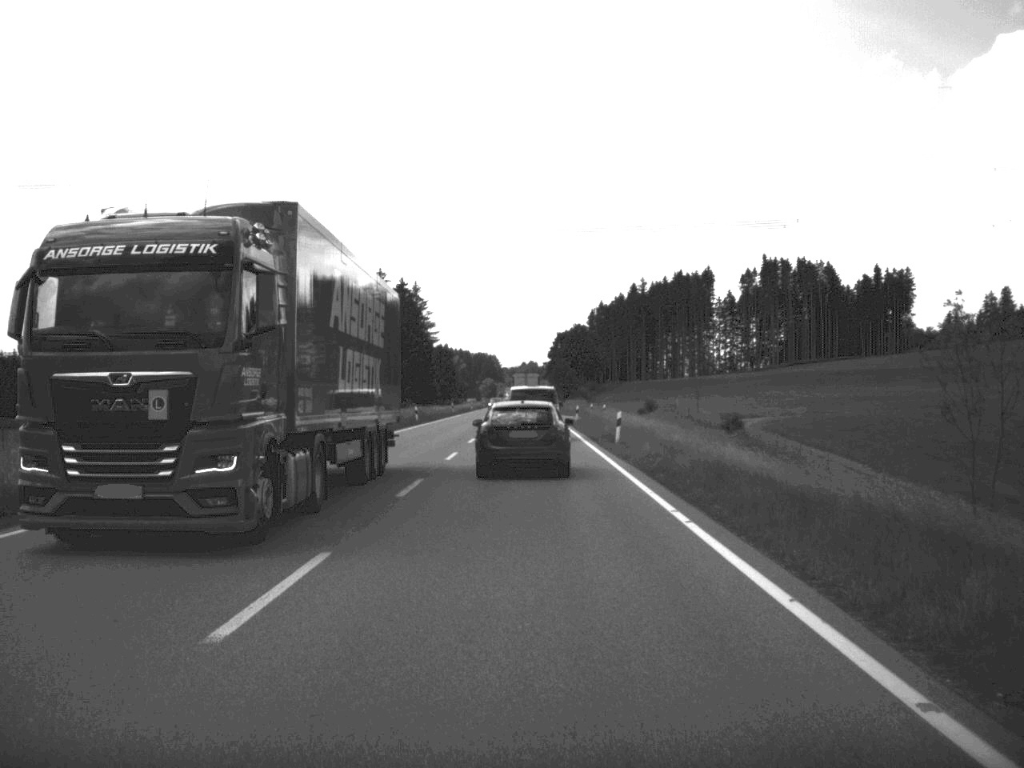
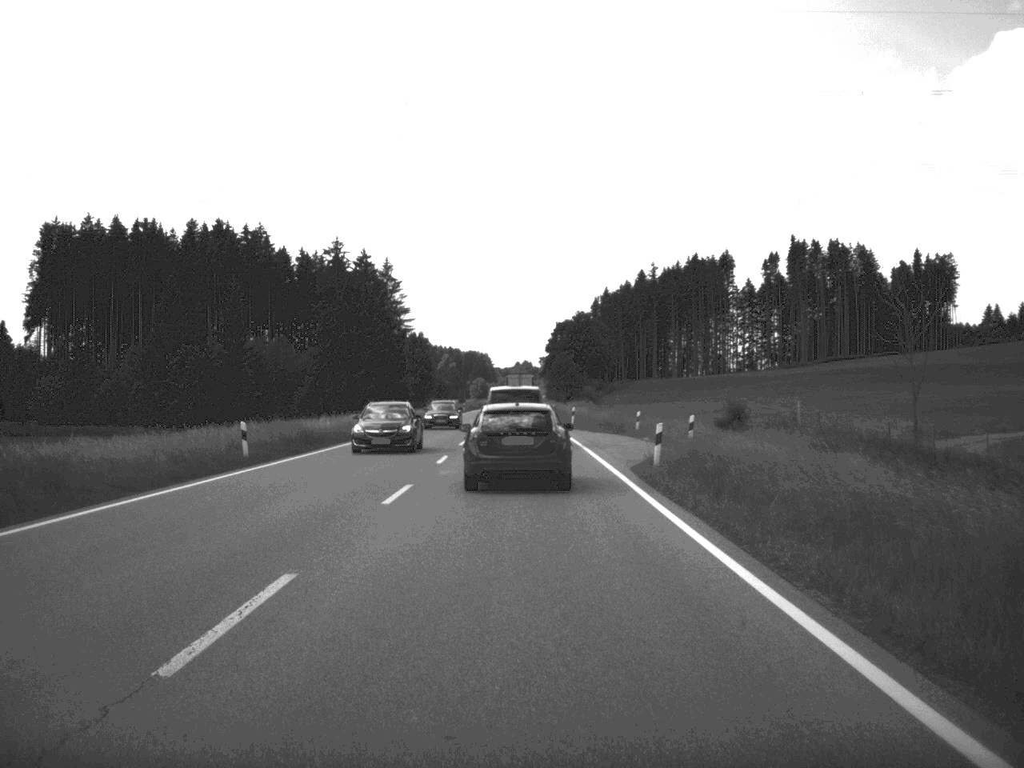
(+0.1, +48.0) m; 0°
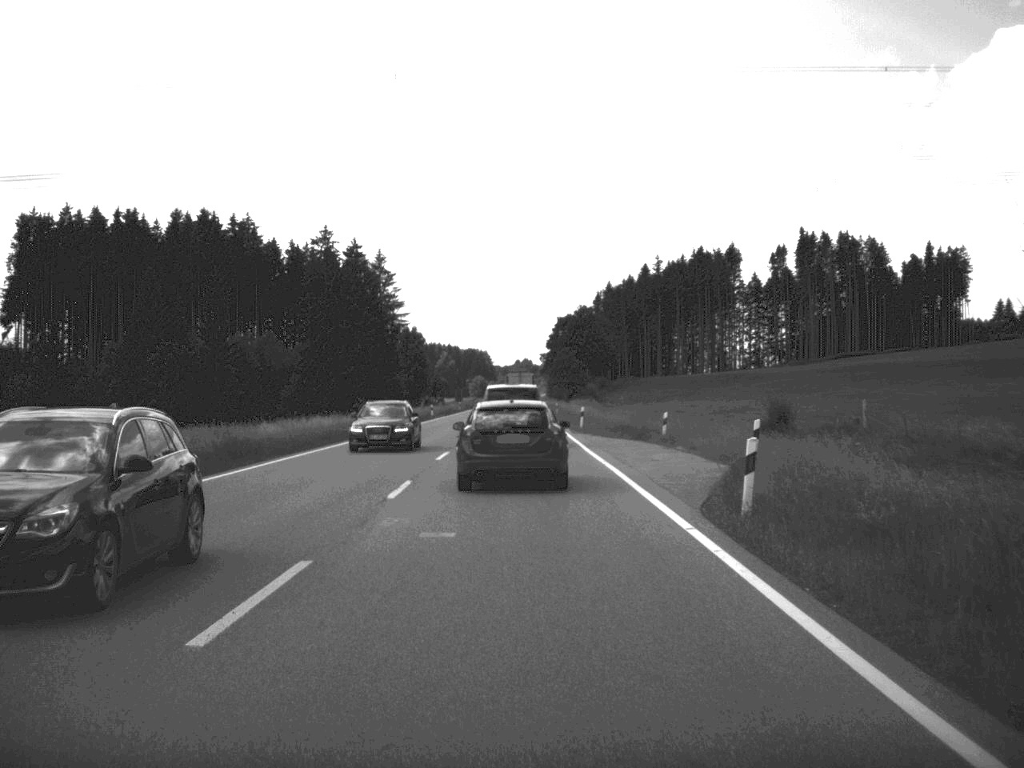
(0.0, +10.9) m; 0°
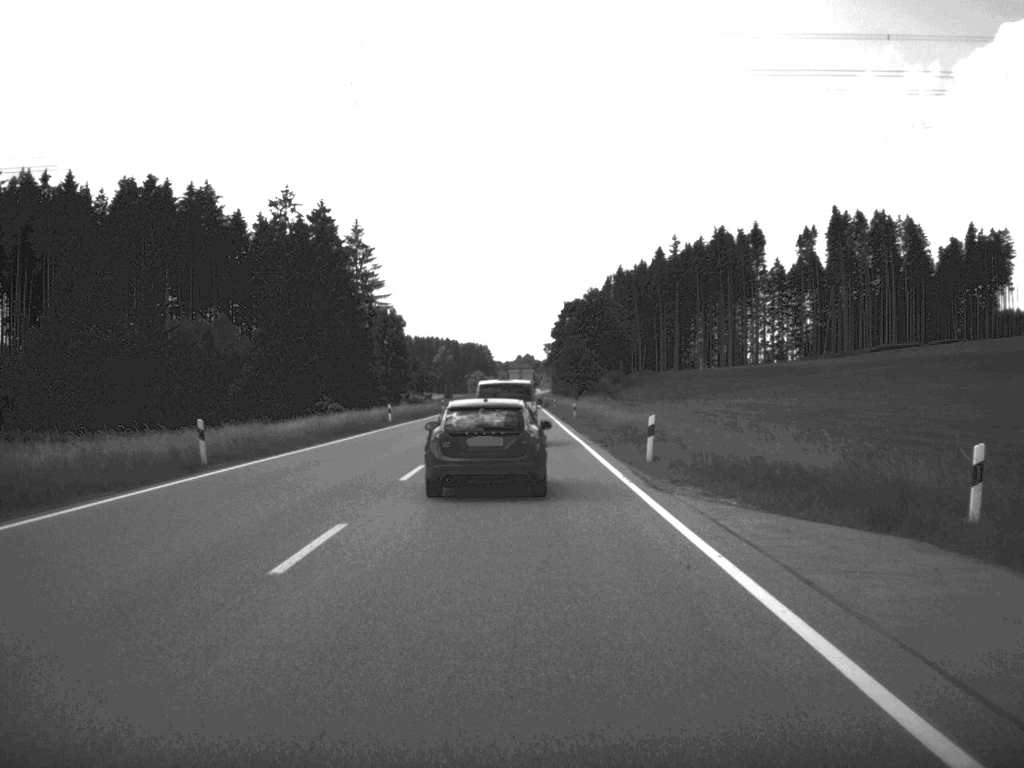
(-0.1, +32.3) m; 0°
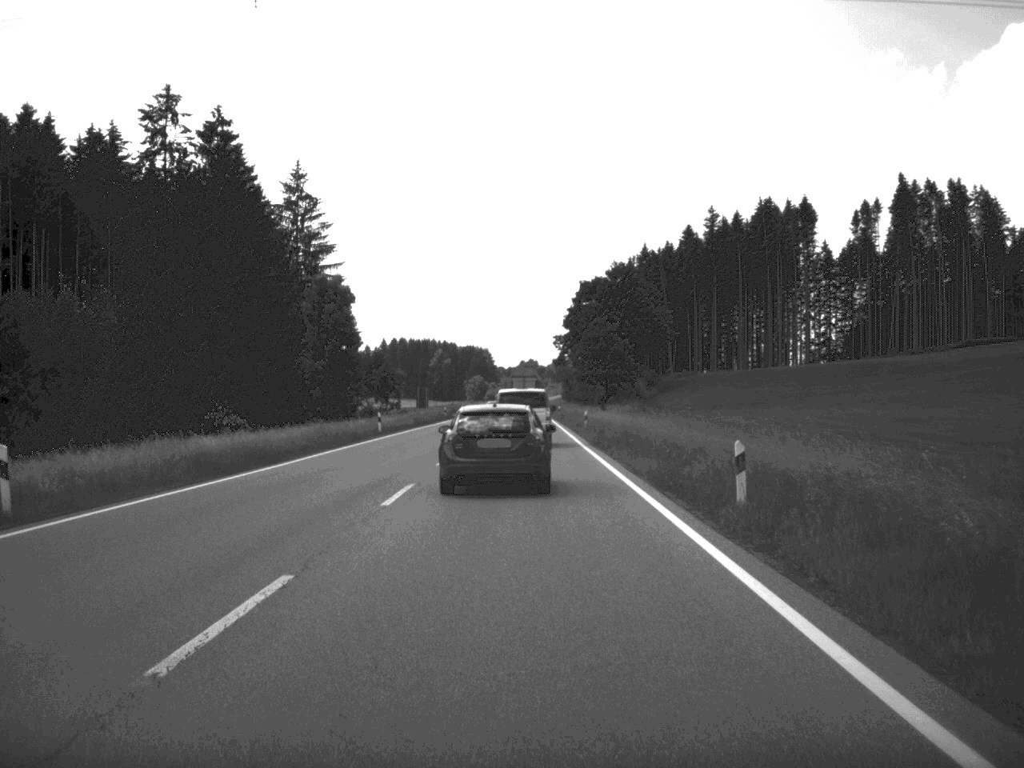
(-0.2, +51.2) m; 0°
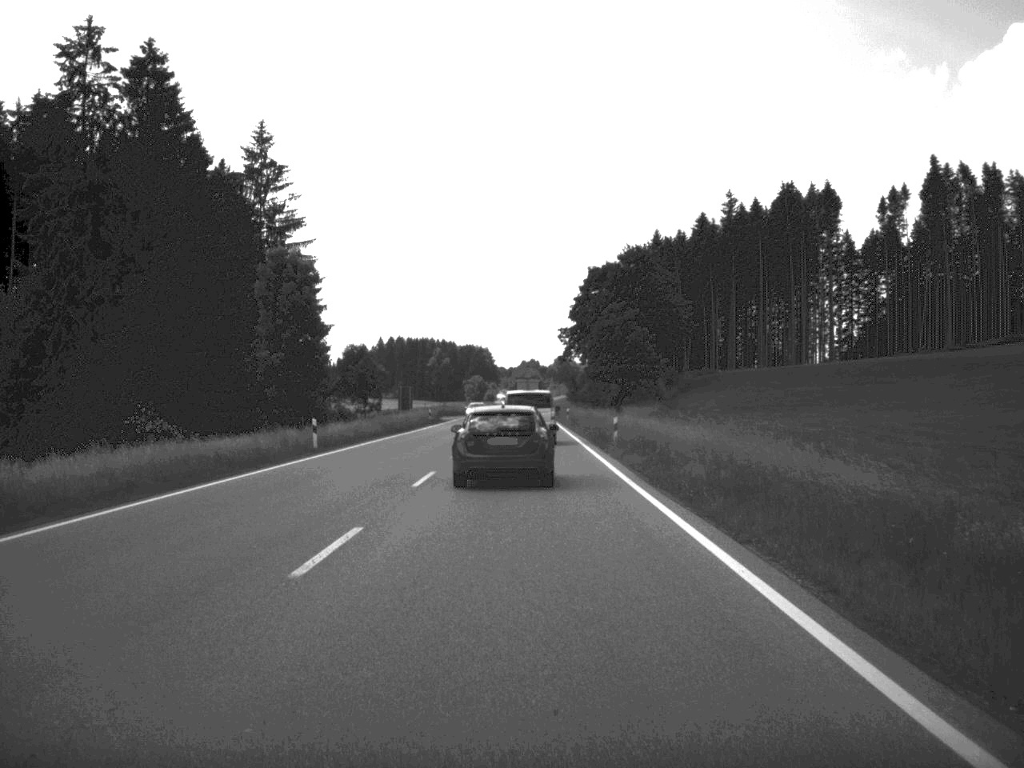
(0.0, +19.1) m; 0°
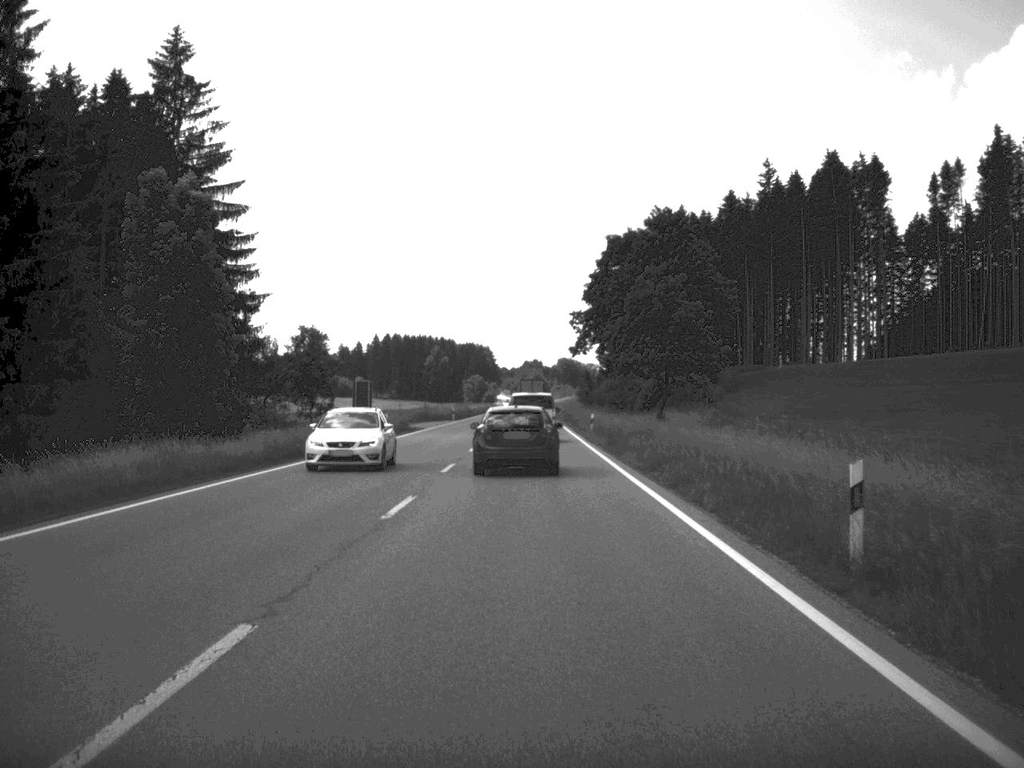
(-0.1, +30.0) m; 0°
